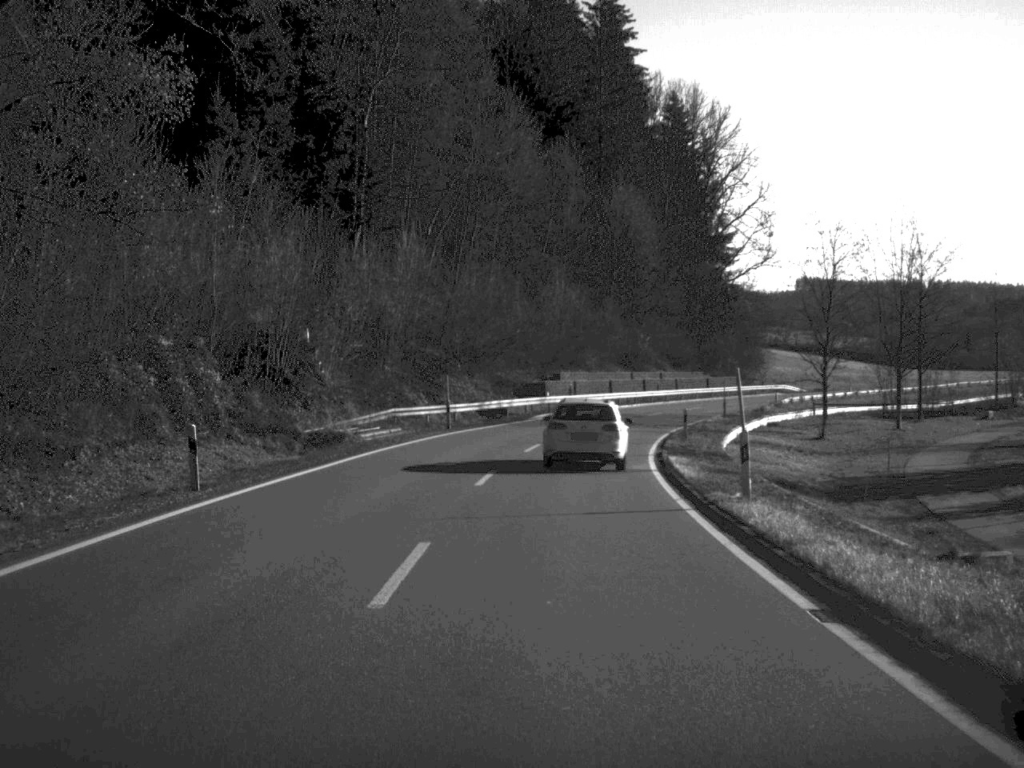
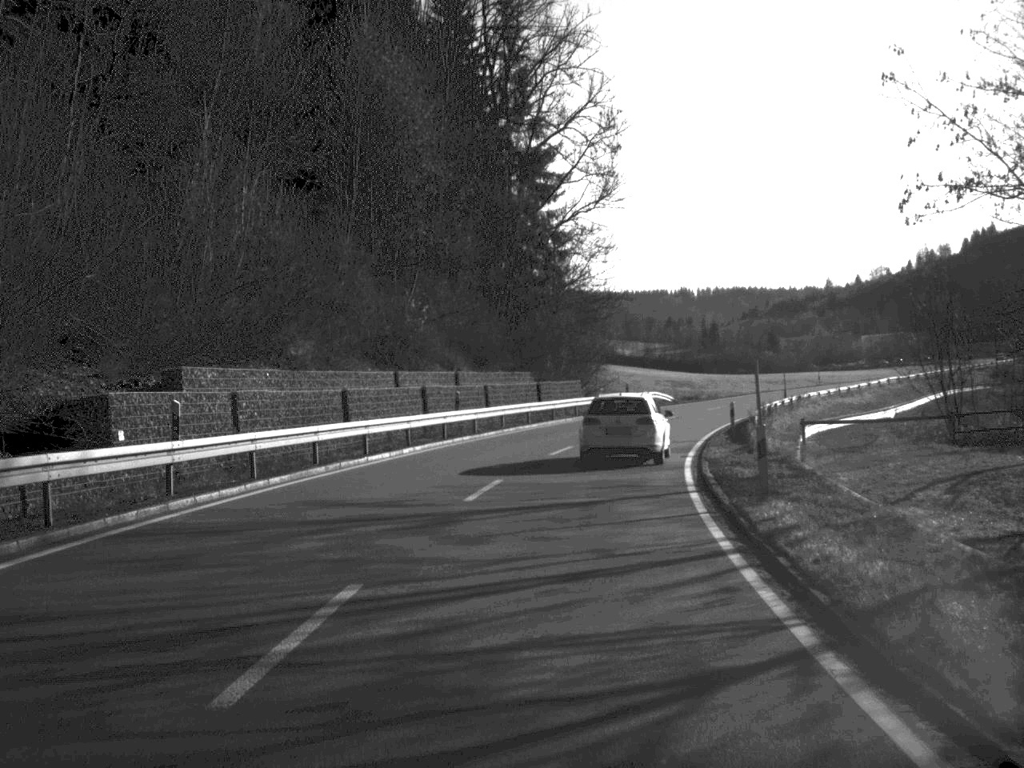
(+4.0, +50.3) m; +11°
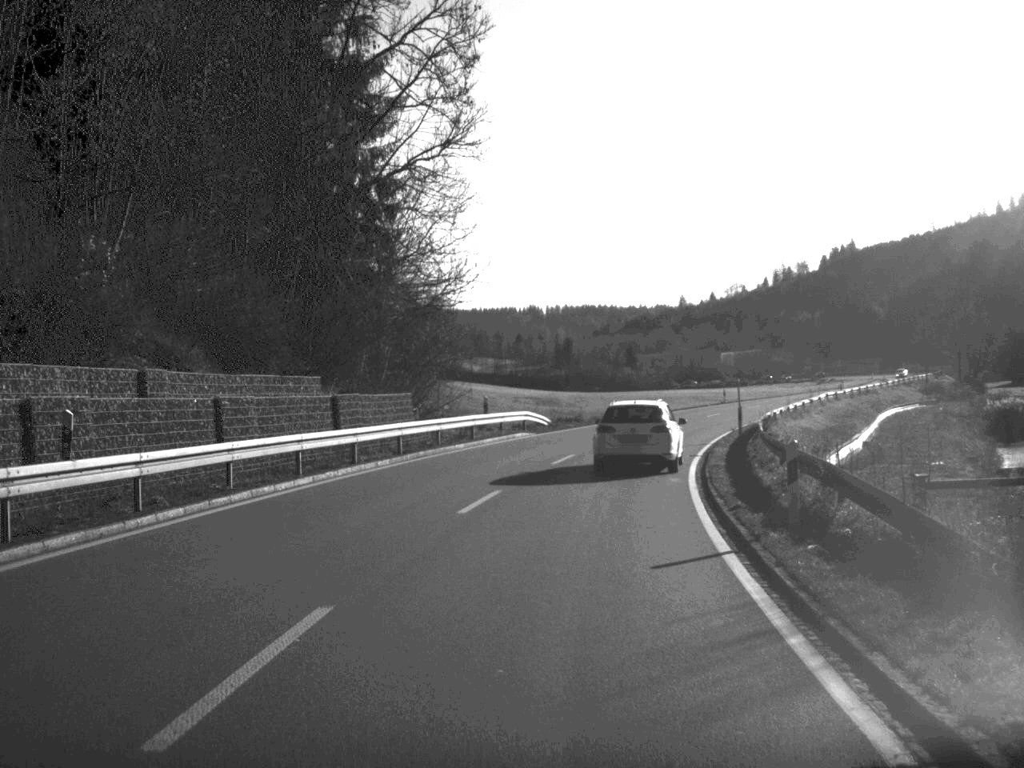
(+1.4, +24.4) m; +7°
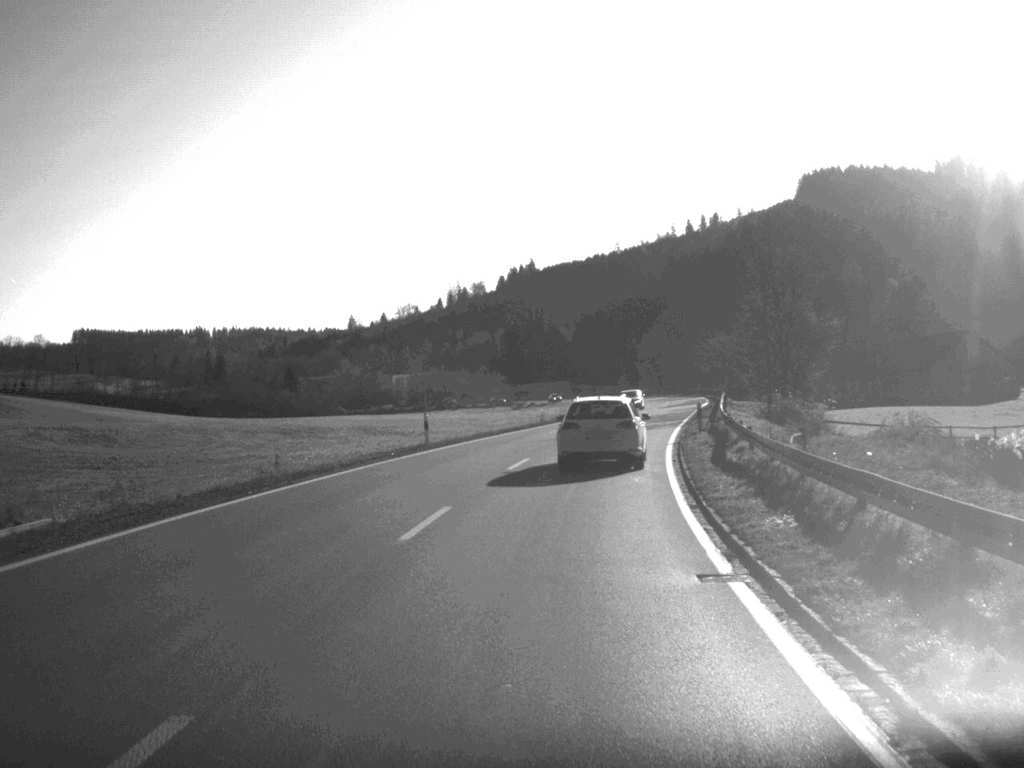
(+6.6, +50.2) m; +15°
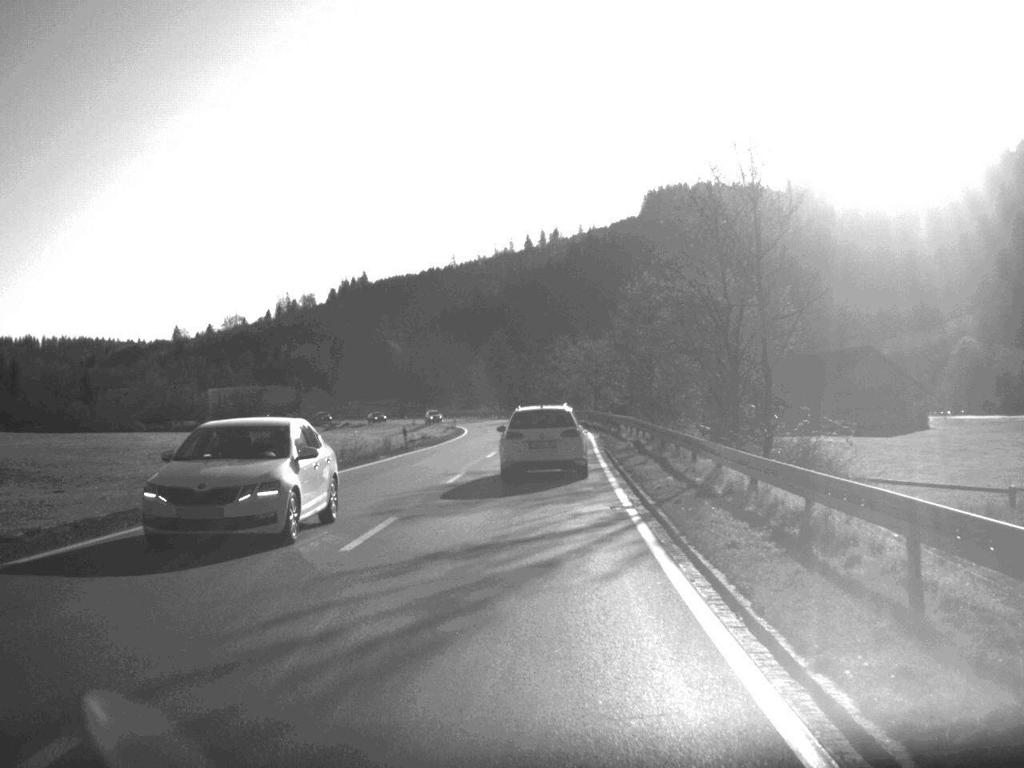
(+2.7, +36.1) m; +7°
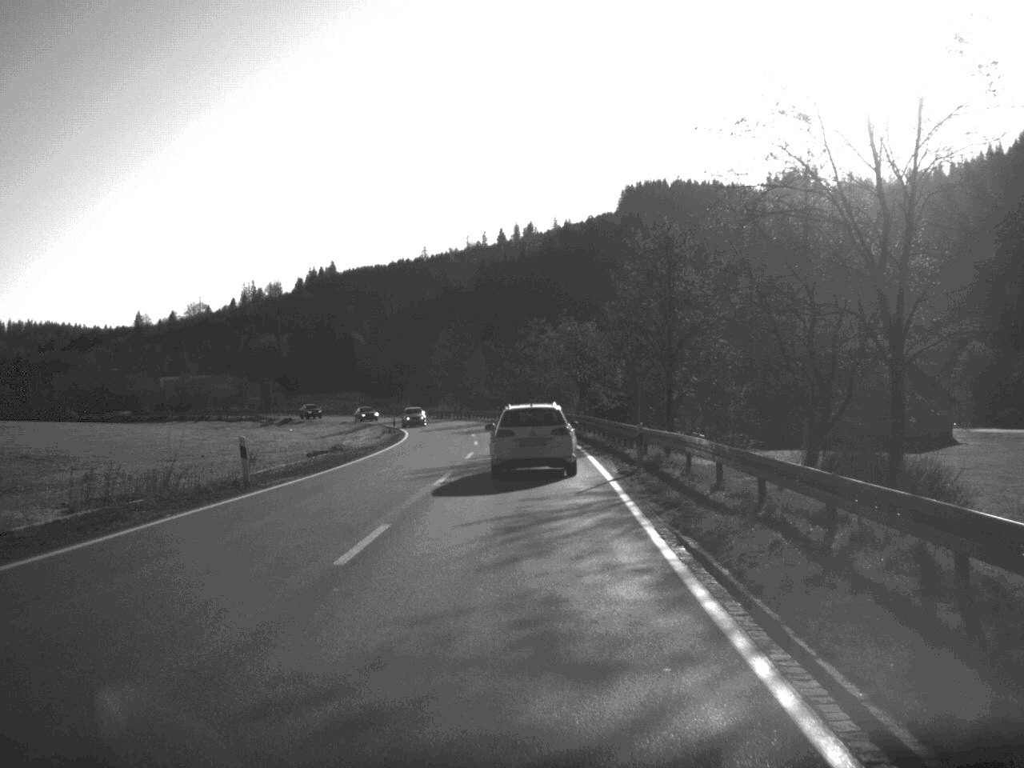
(+0.3, +25.0) m; +1°
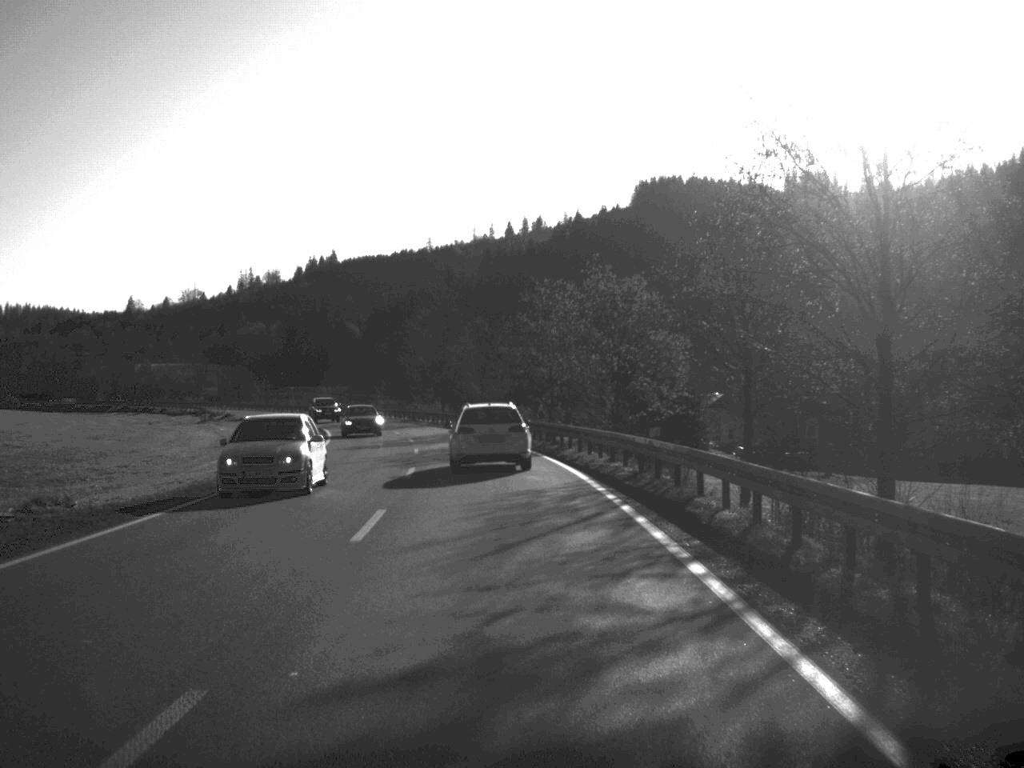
(+0.1, +33.4) m; 0°
